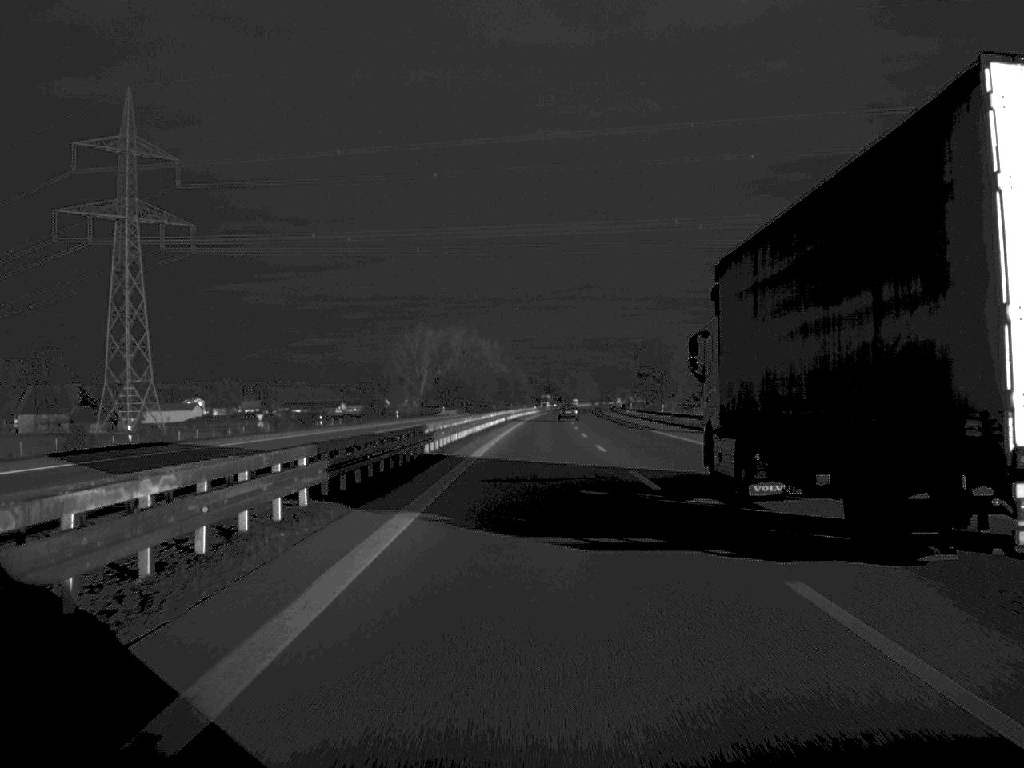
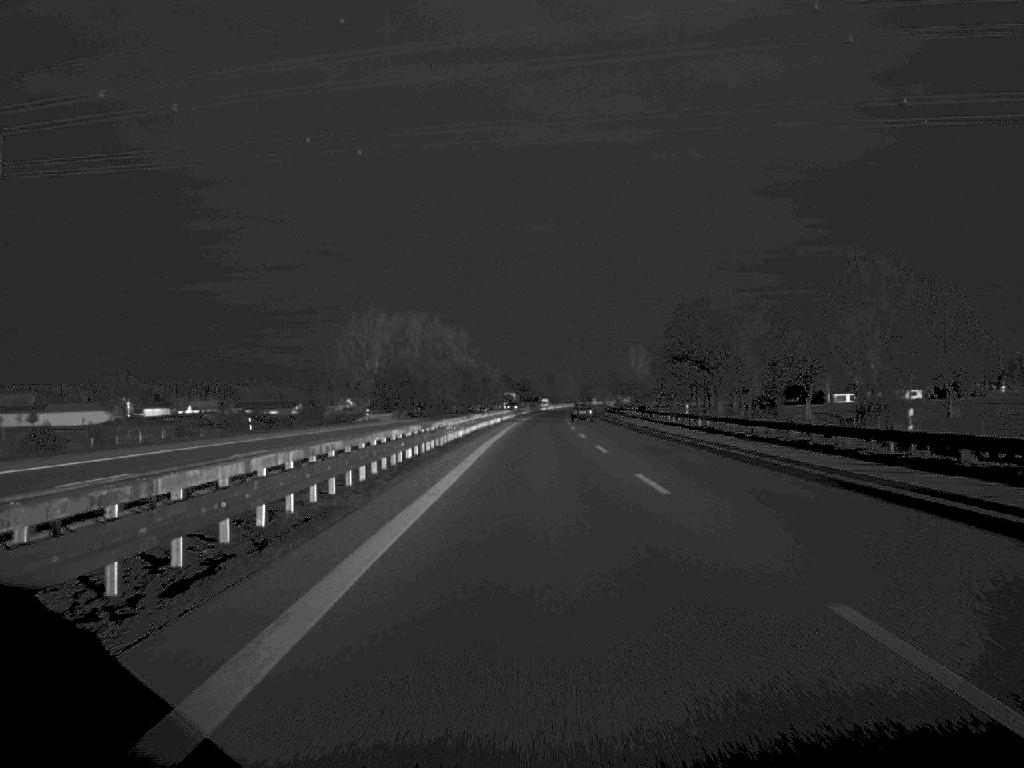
(+0.6, +72.1) m; +1°
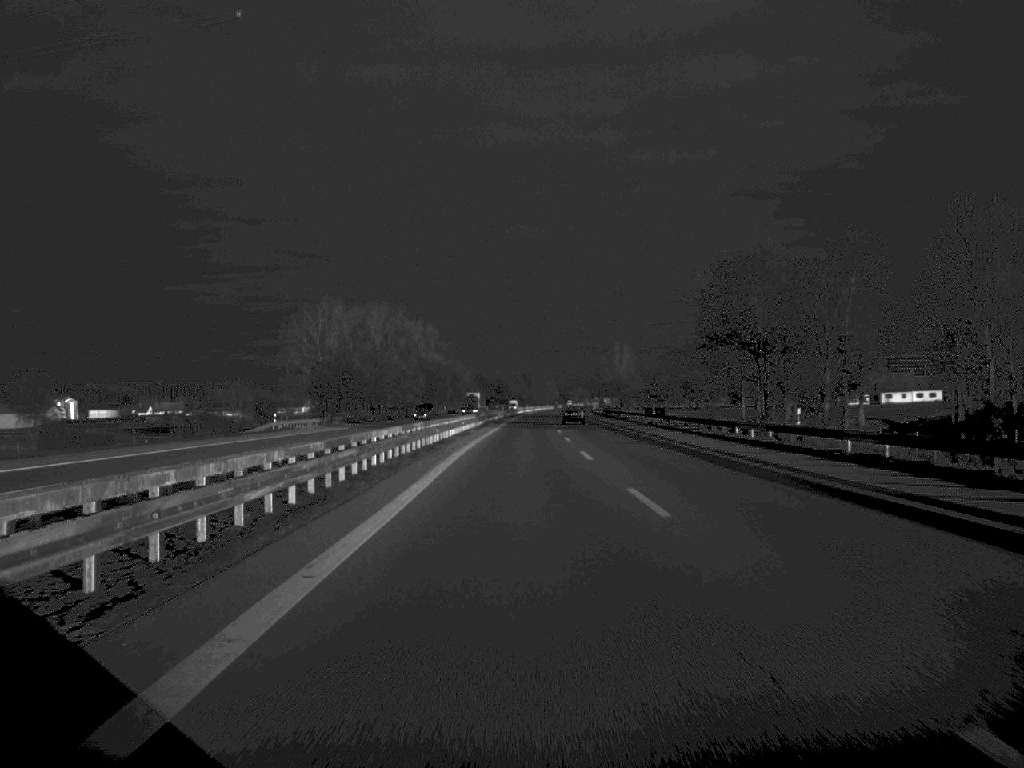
(+0.4, +39.2) m; +1°
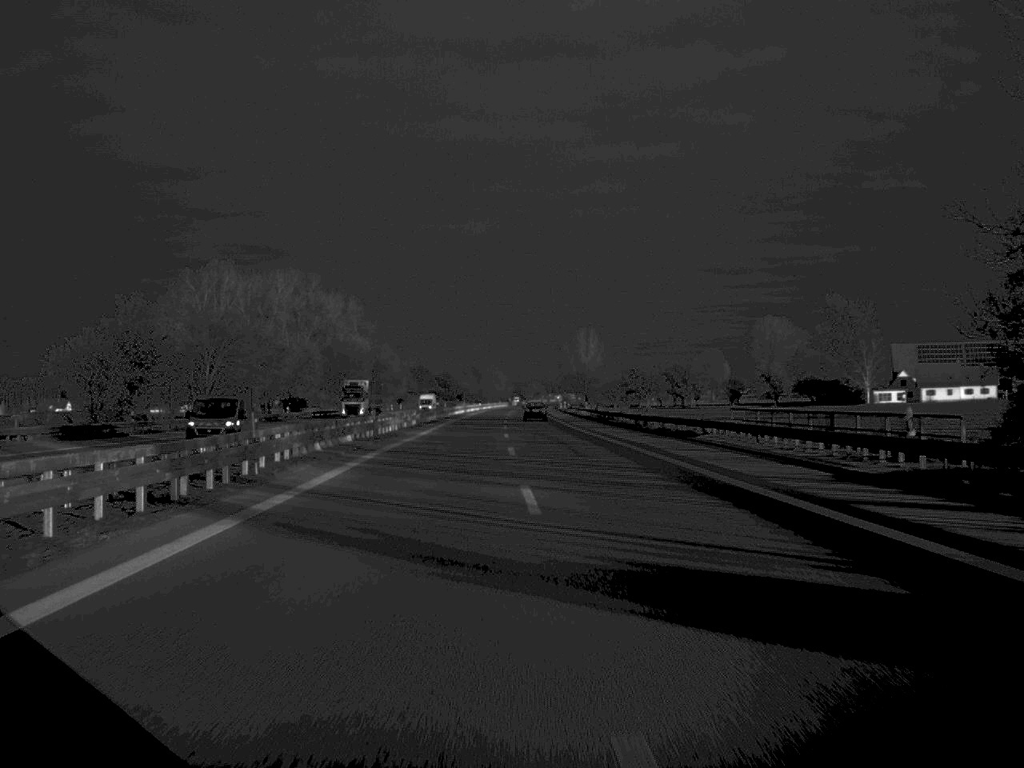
(+1.3, +71.5) m; +2°
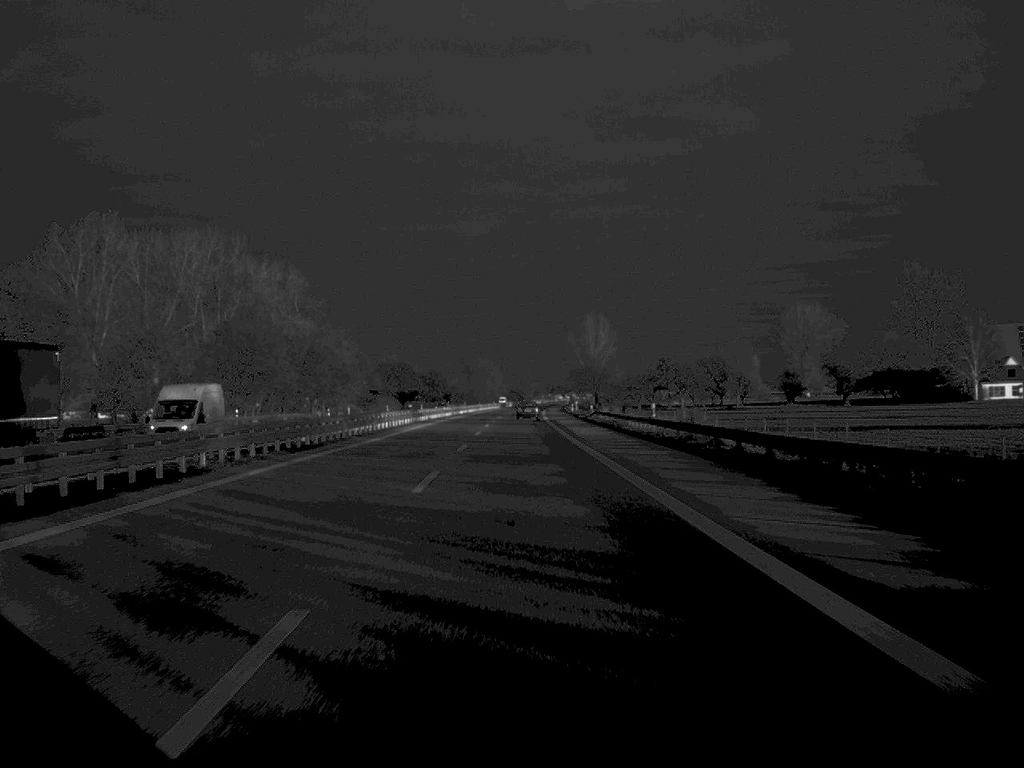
(+0.3, +68.0) m; 0°
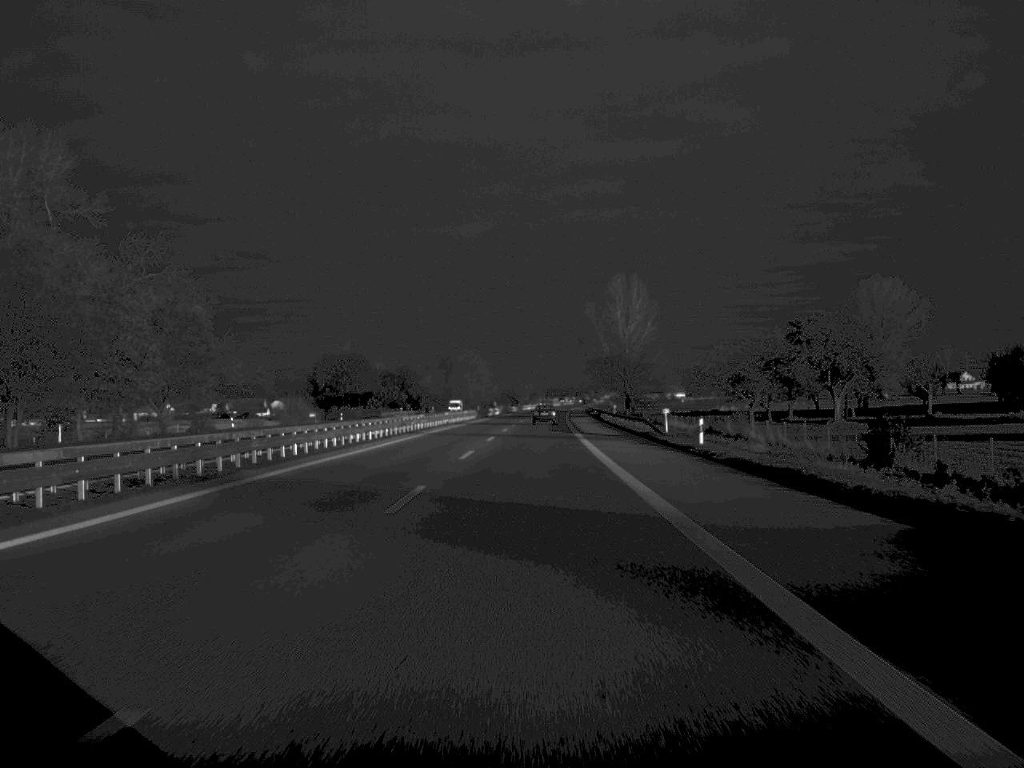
(-0.3, +109.7) m; 0°
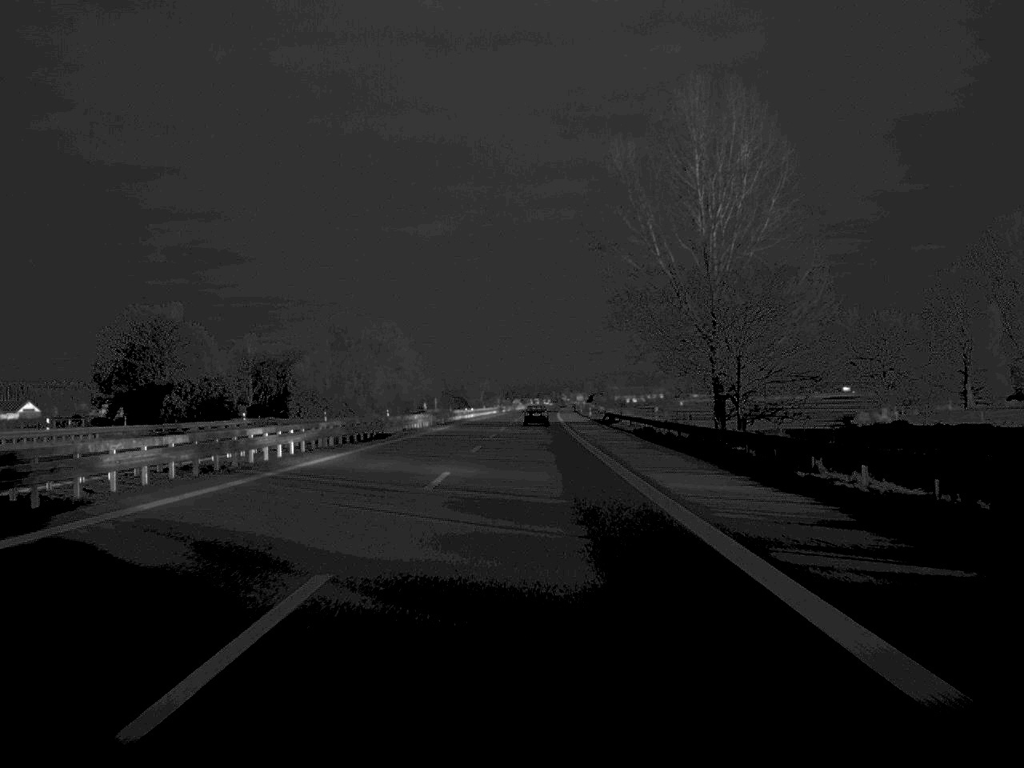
(+2.2, +137.8) m; +2°
